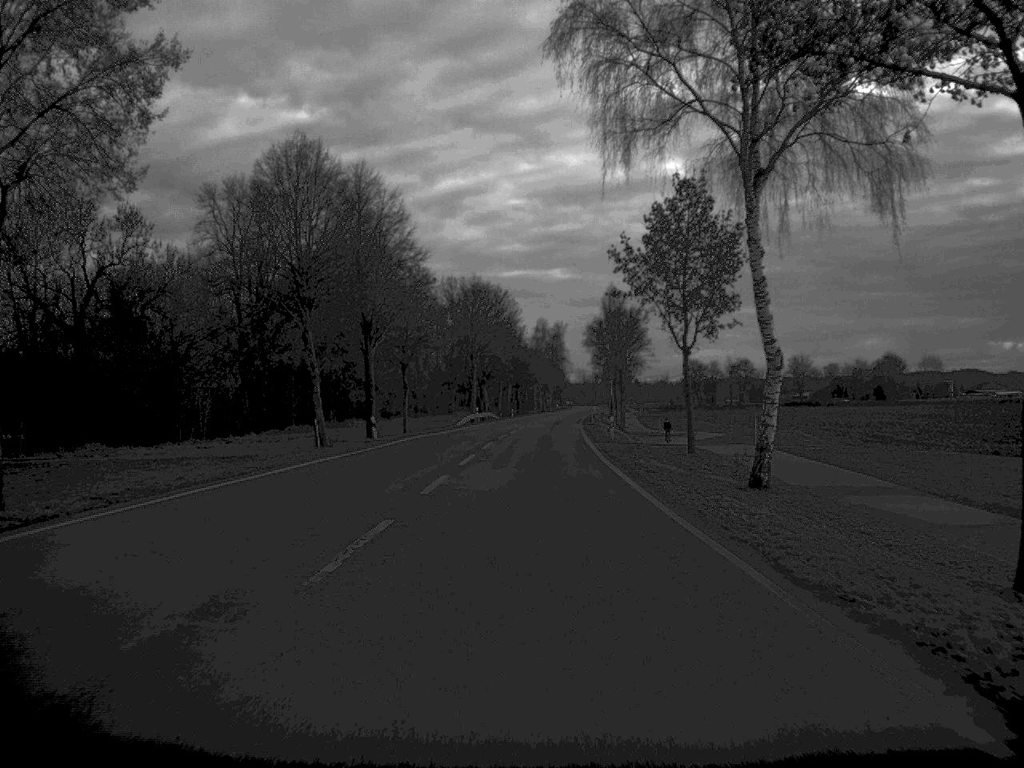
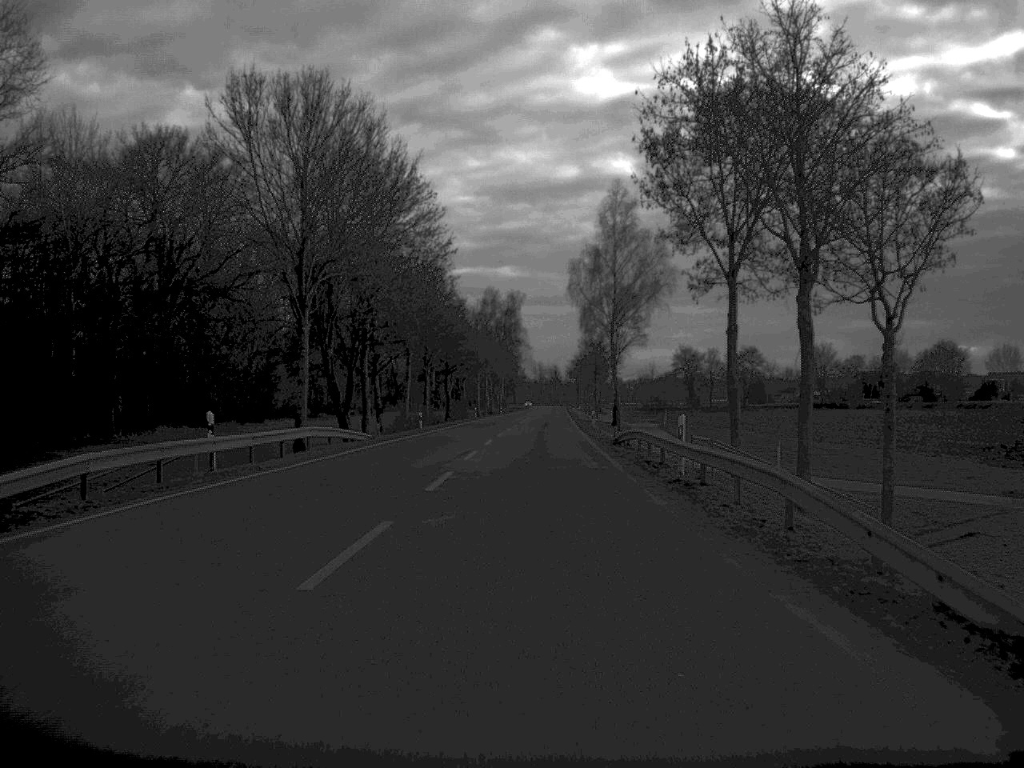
(+1.4, +82.7) m; +2°
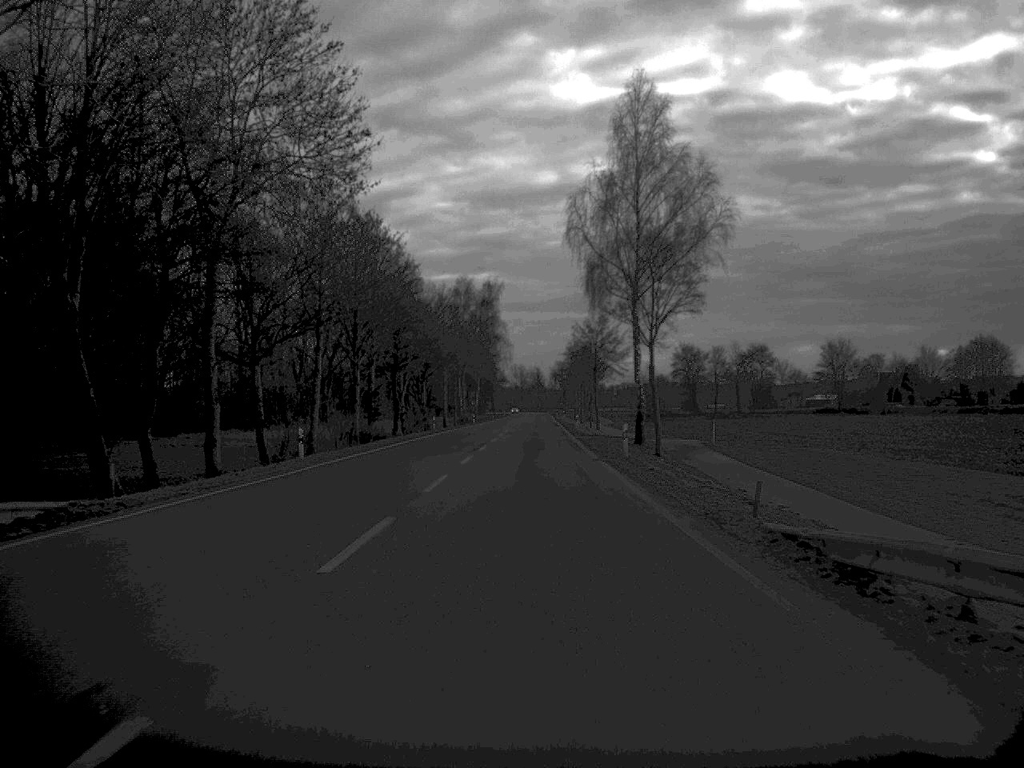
(+0.2, +34.2) m; +1°
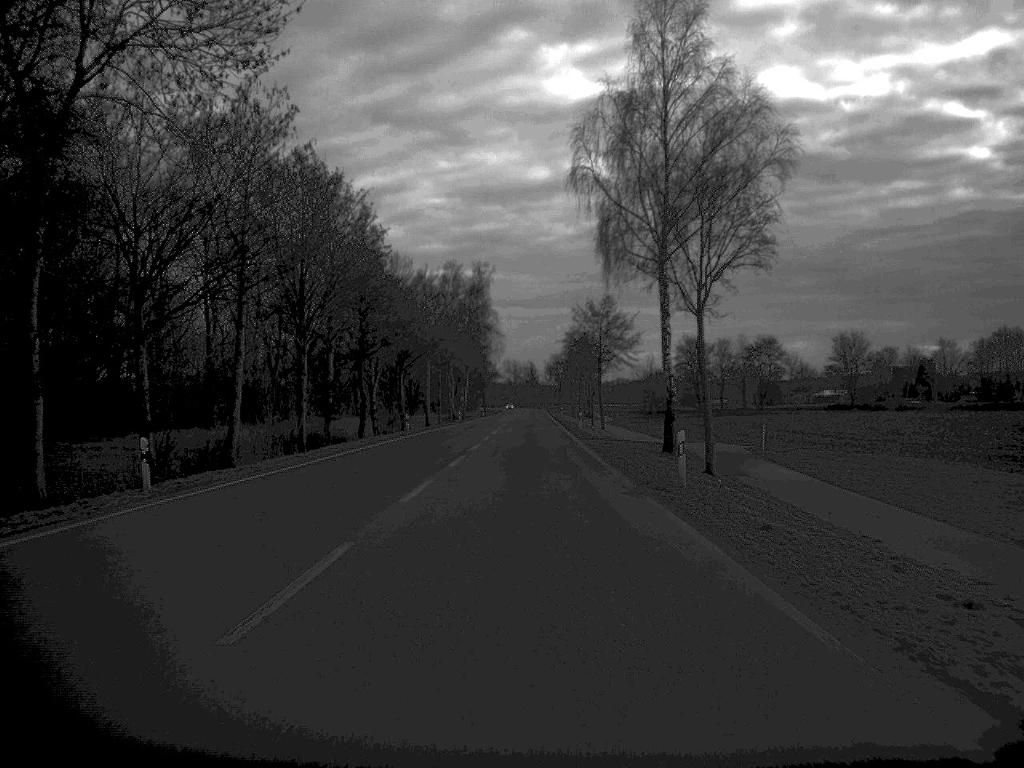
(0.0, +15.6) m; 0°
